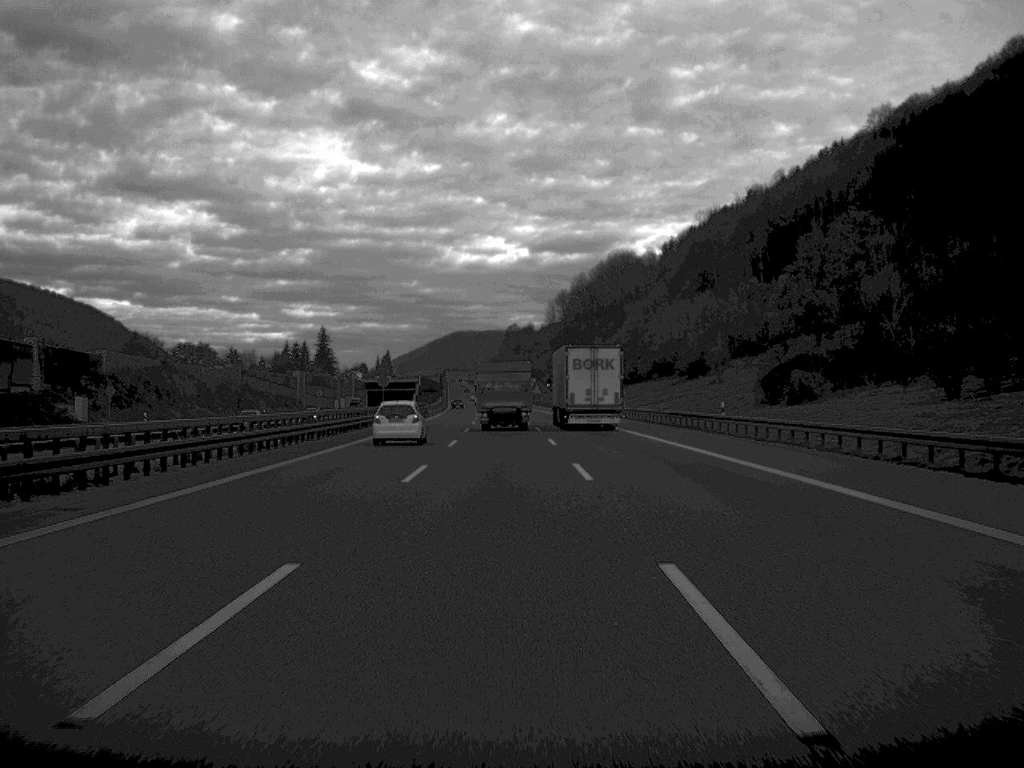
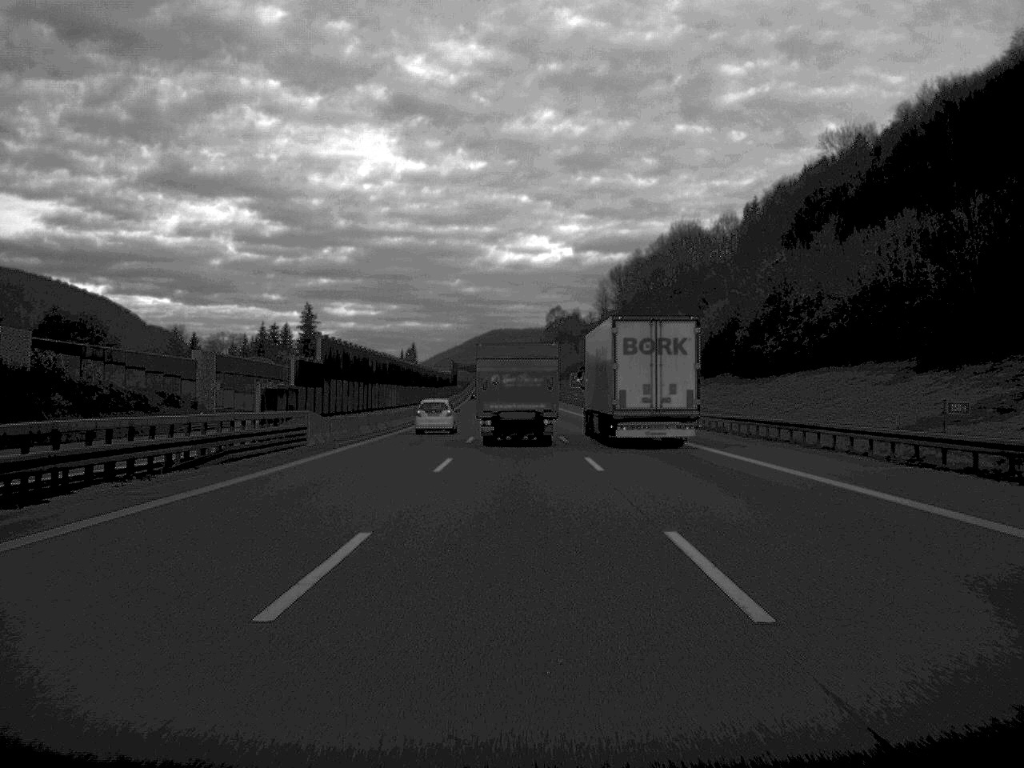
(-1.7, +91.6) m; -2°
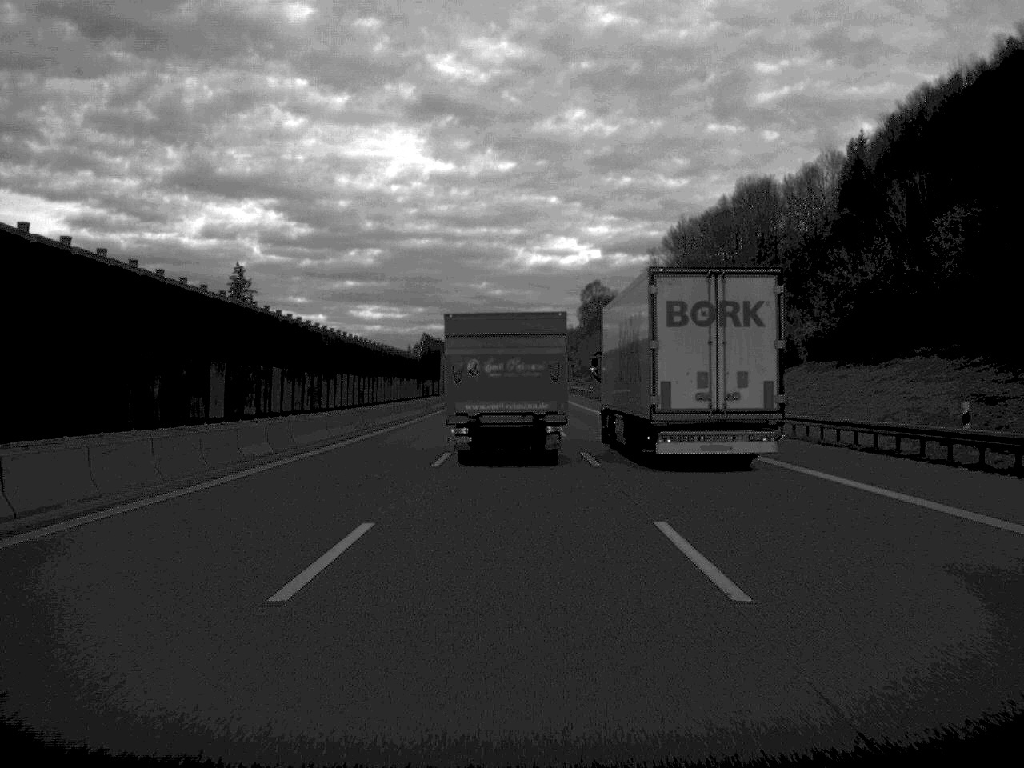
(-0.8, +84.8) m; -1°
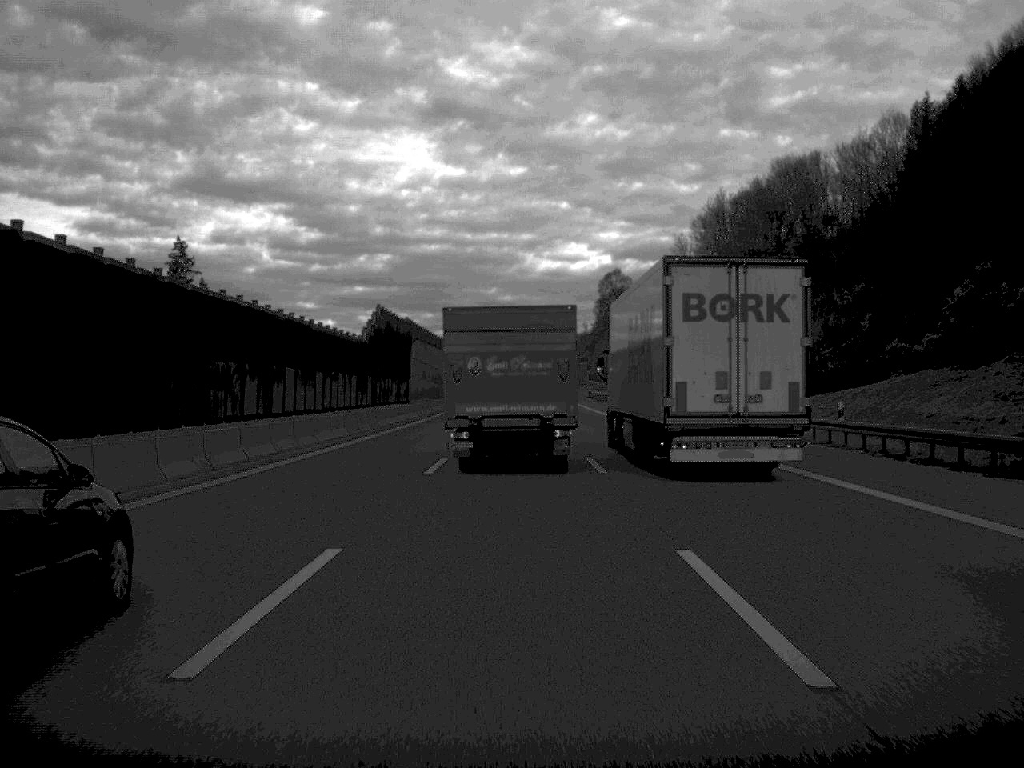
(-0.1, +38.1) m; 0°
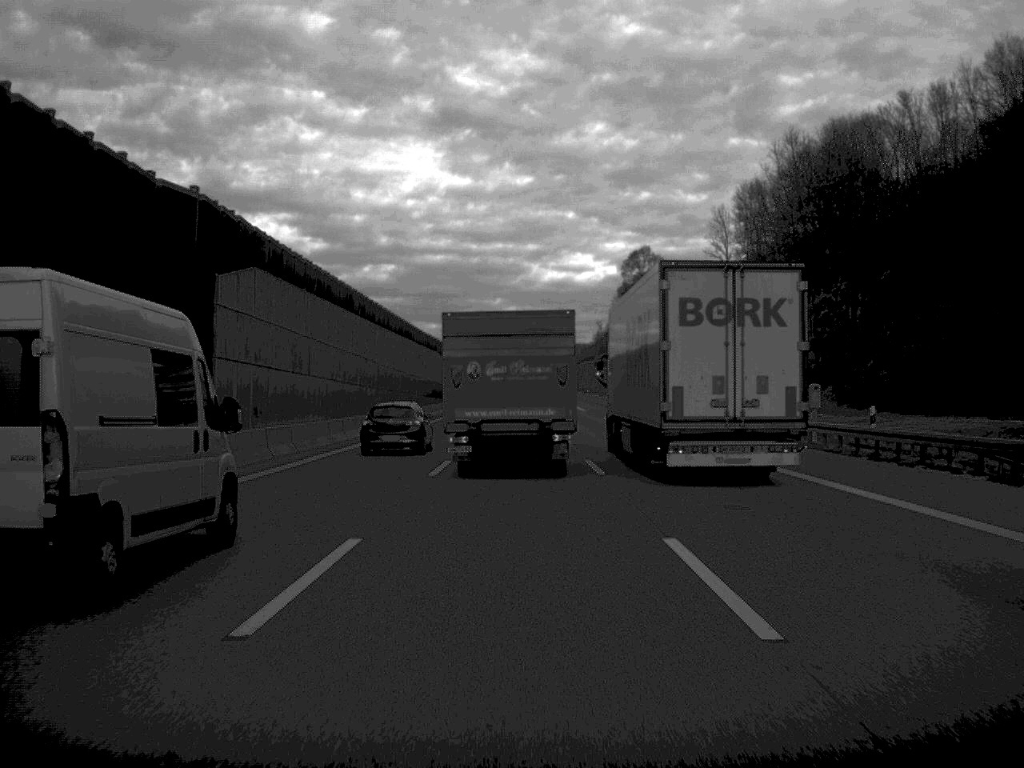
(-0.1, +52.8) m; 0°
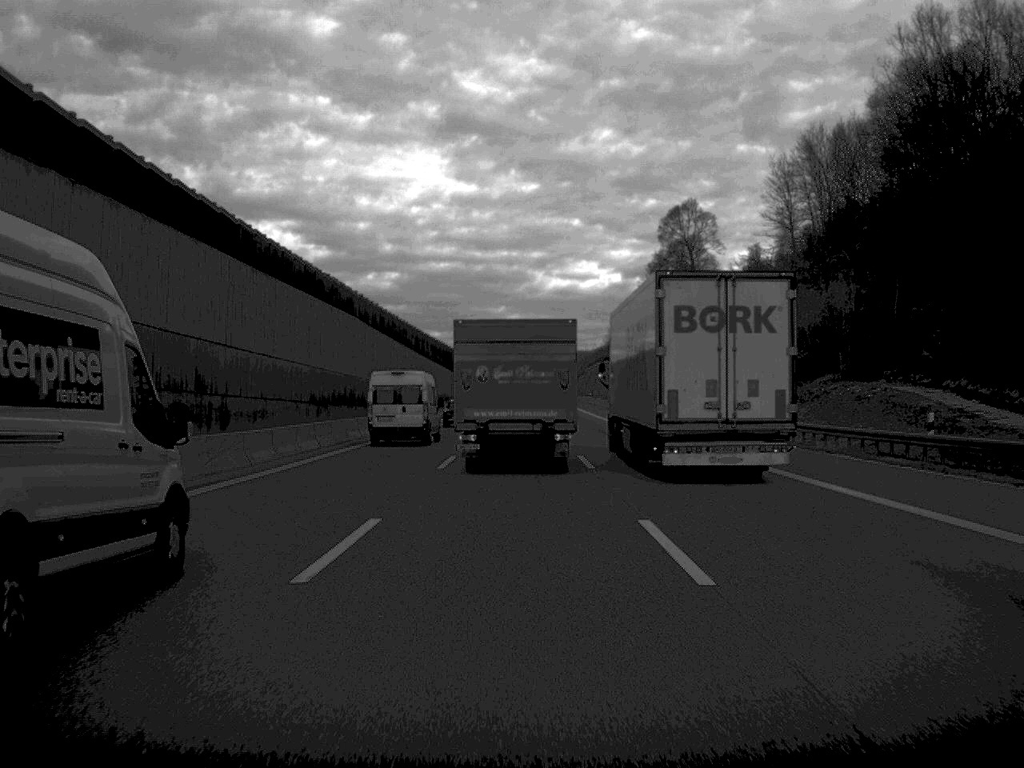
(0.0, +51.8) m; 0°
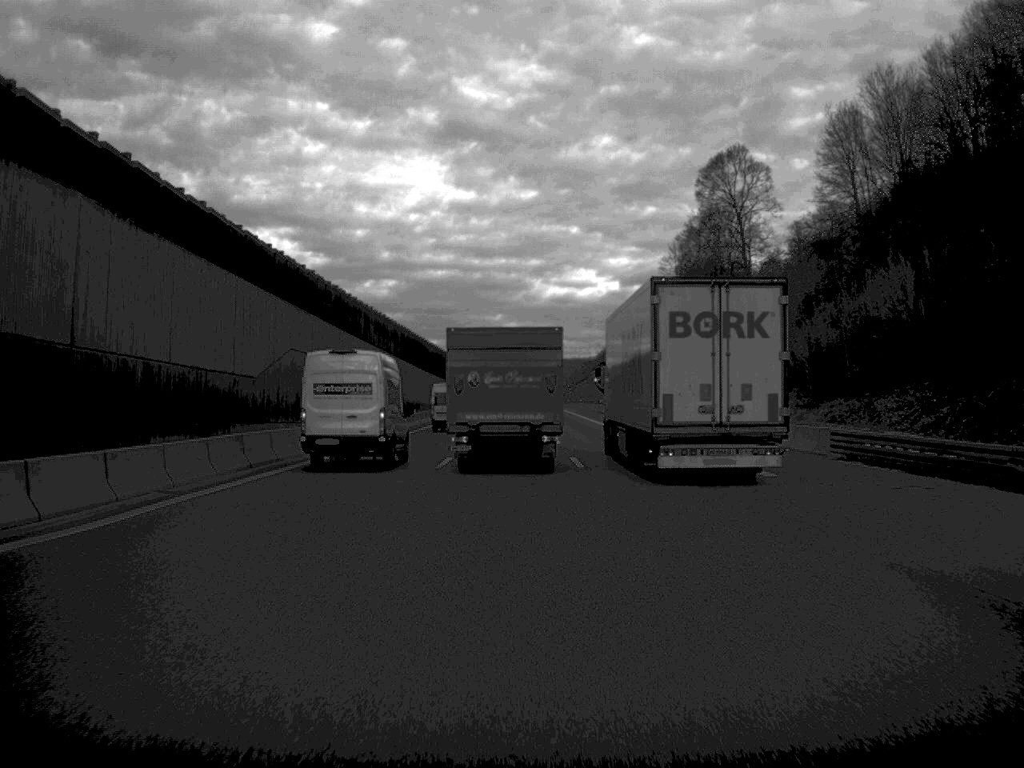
(0.0, +34.3) m; 0°
